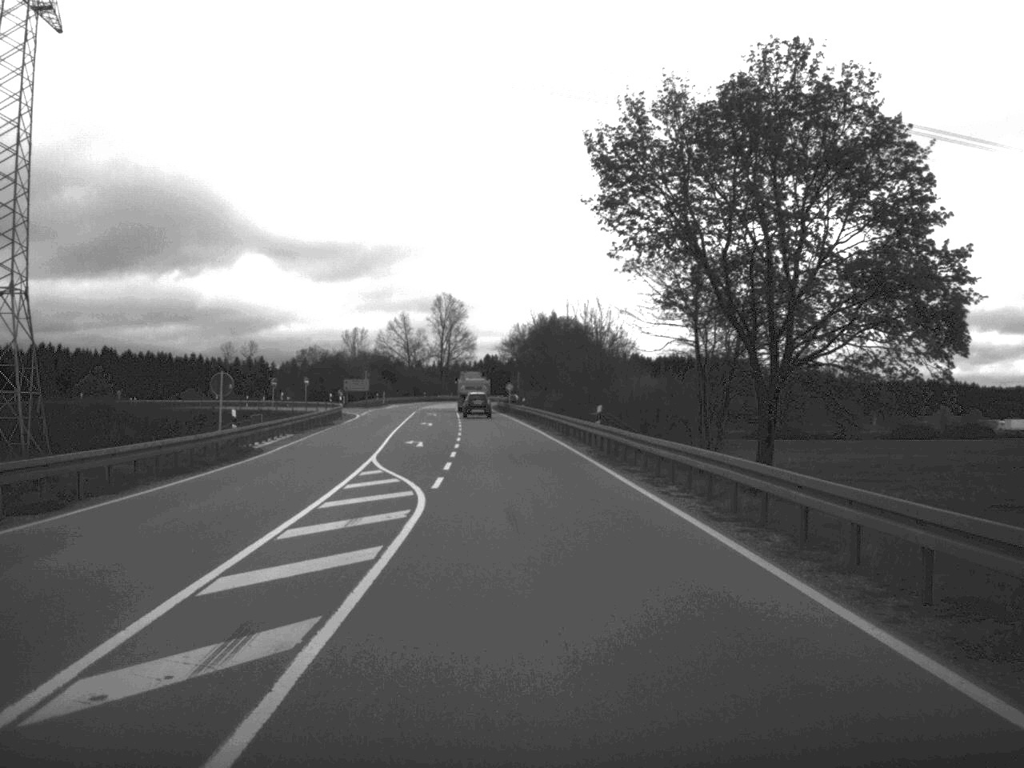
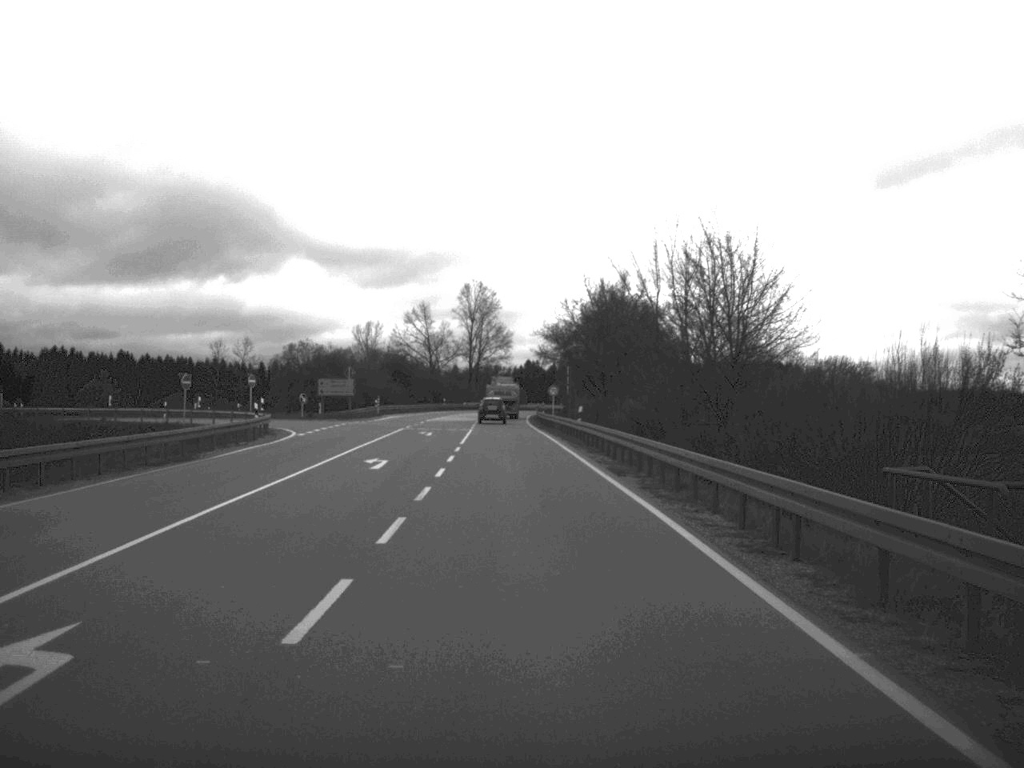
(-0.6, +37.3) m; -2°
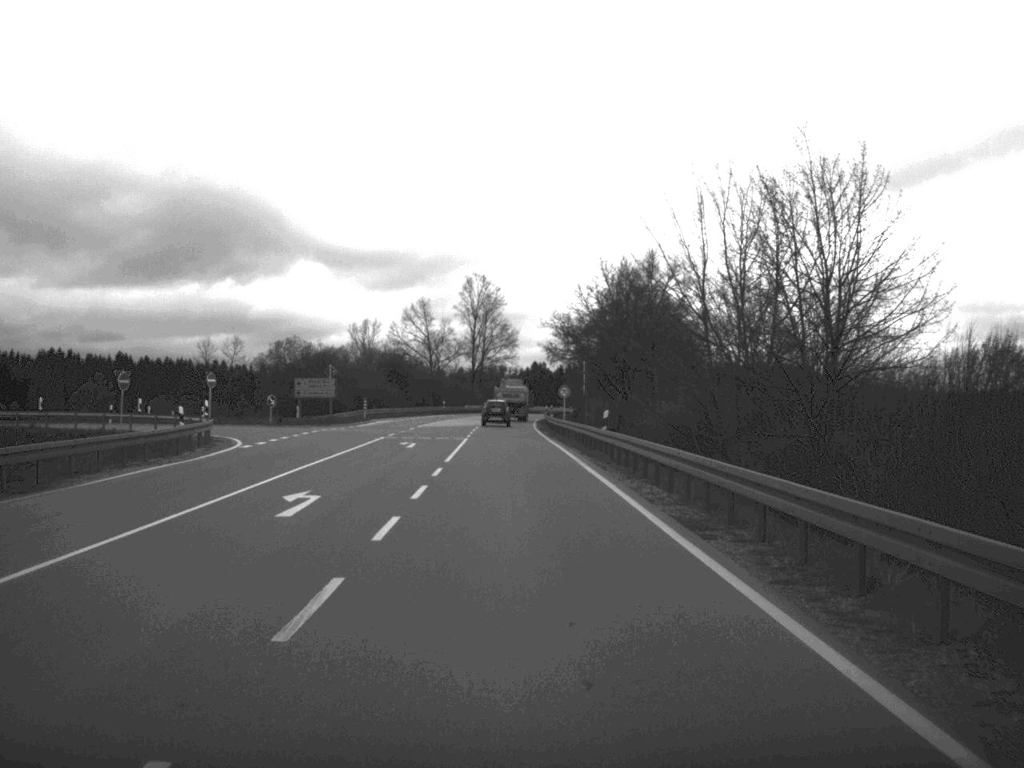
(0.0, +11.5) m; 0°
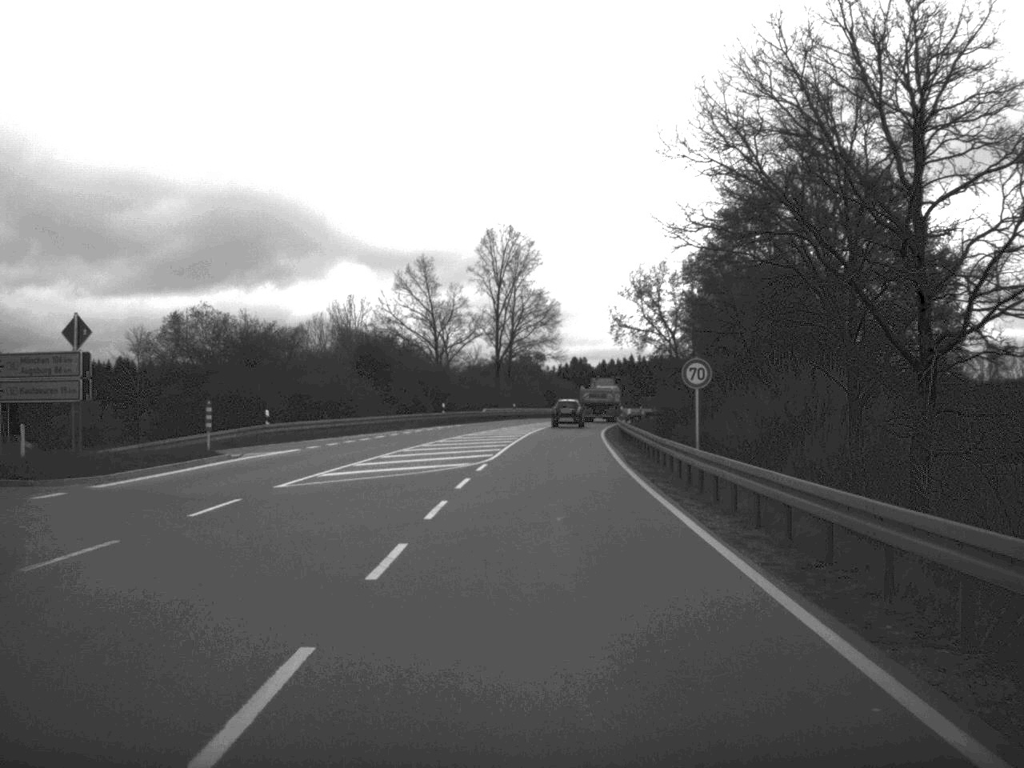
(-0.9, +49.2) m; -2°
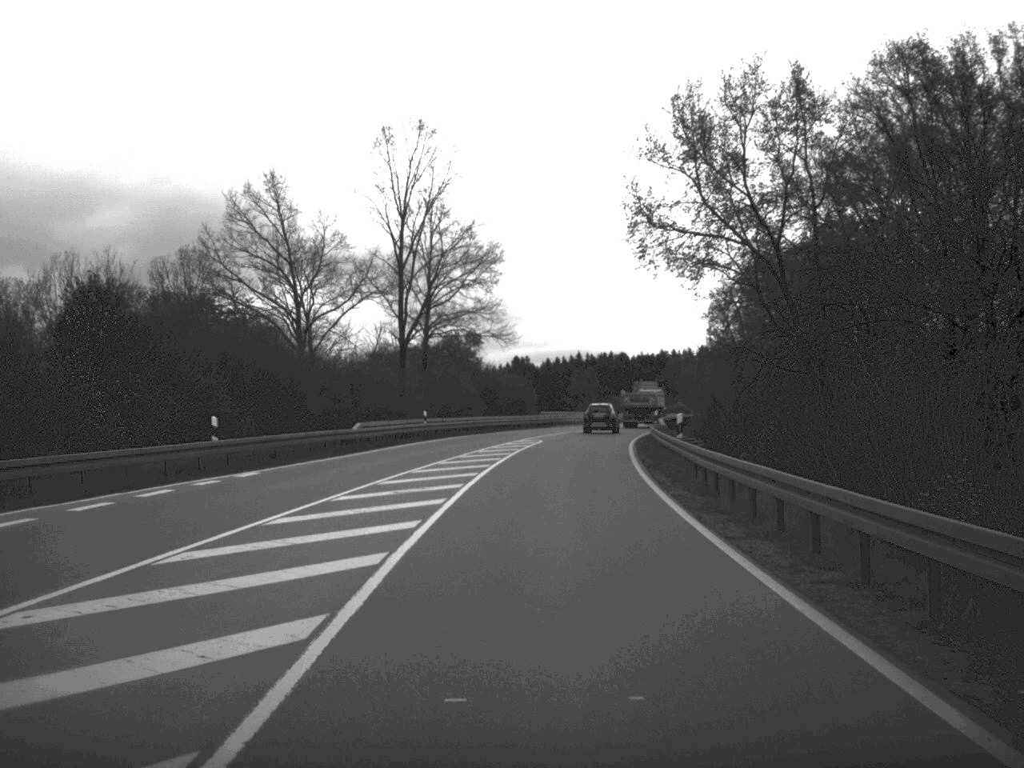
(+0.8, +46.7) m; +3°
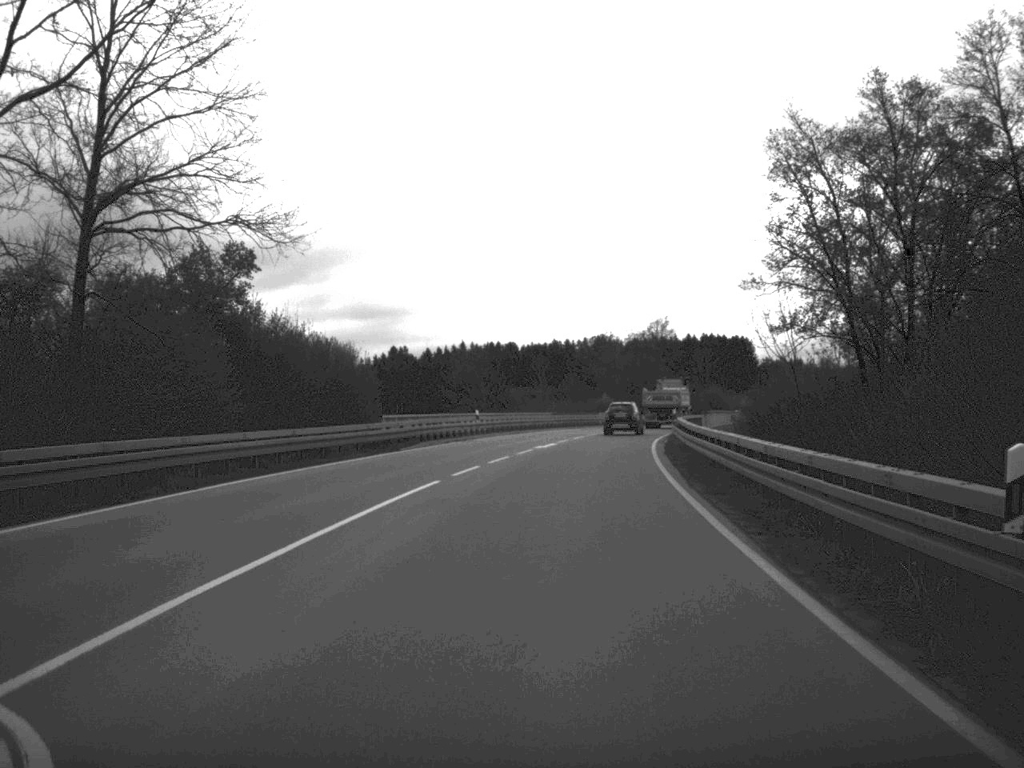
(+1.9, +49.2) m; +5°
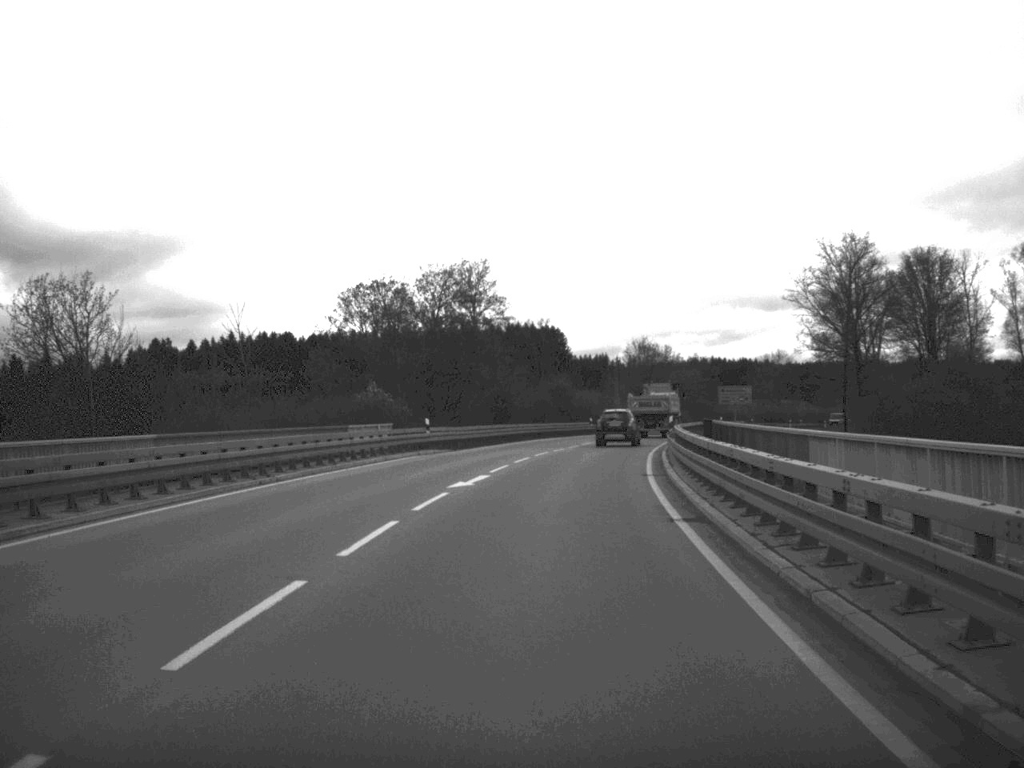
(+4.7, +60.6) m; +9°
